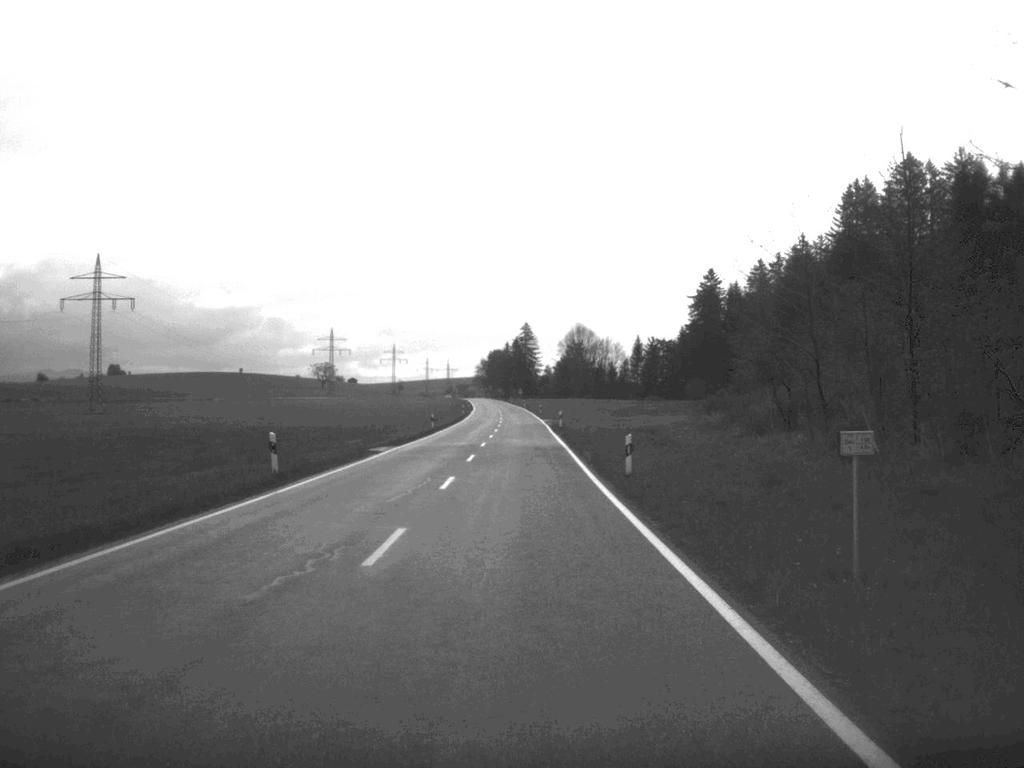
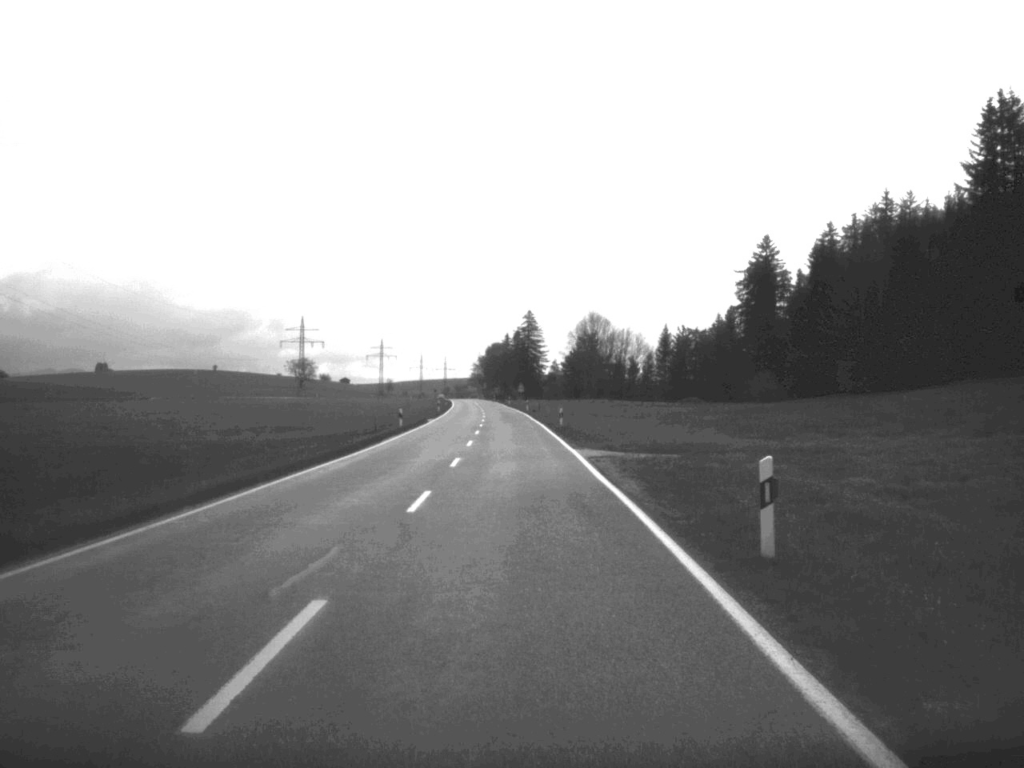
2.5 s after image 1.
(-0.2, +65.2) m; 0°
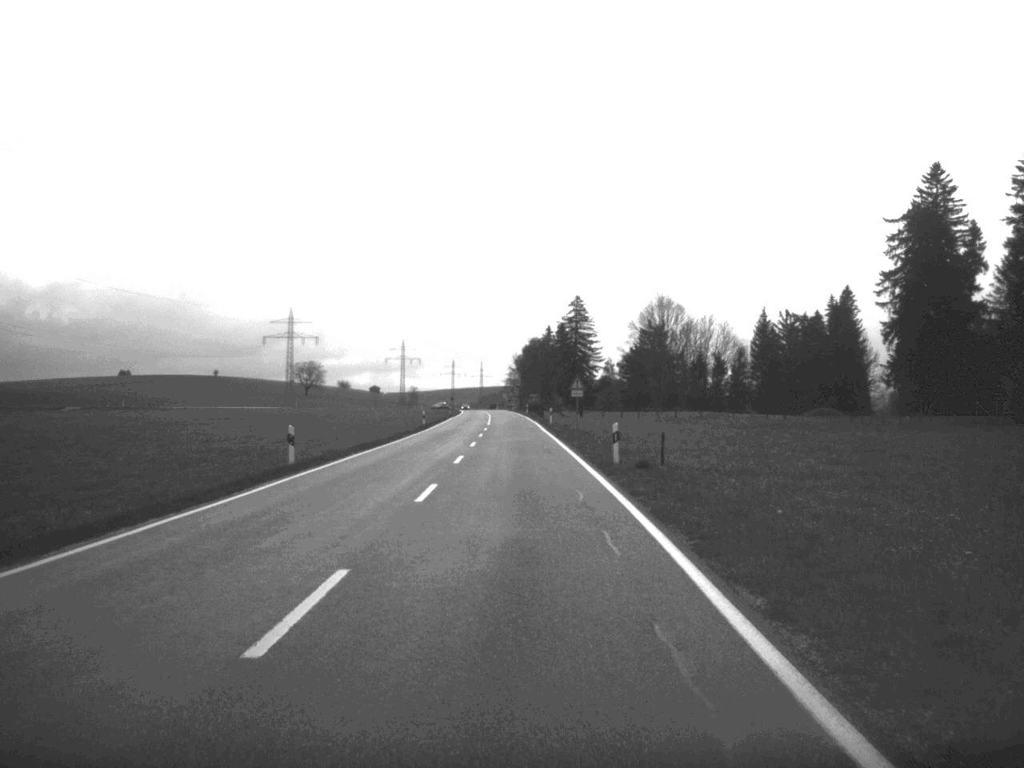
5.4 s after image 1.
(-1.1, +80.1) m; -2°
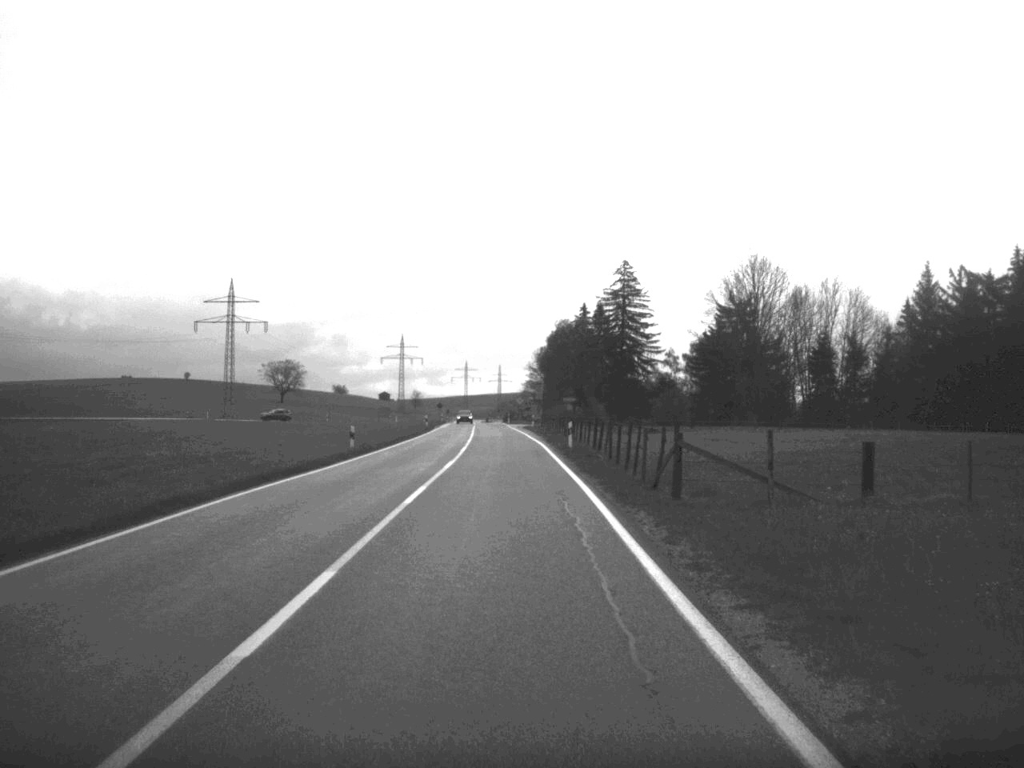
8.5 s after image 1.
(-0.7, +82.9) m; -1°
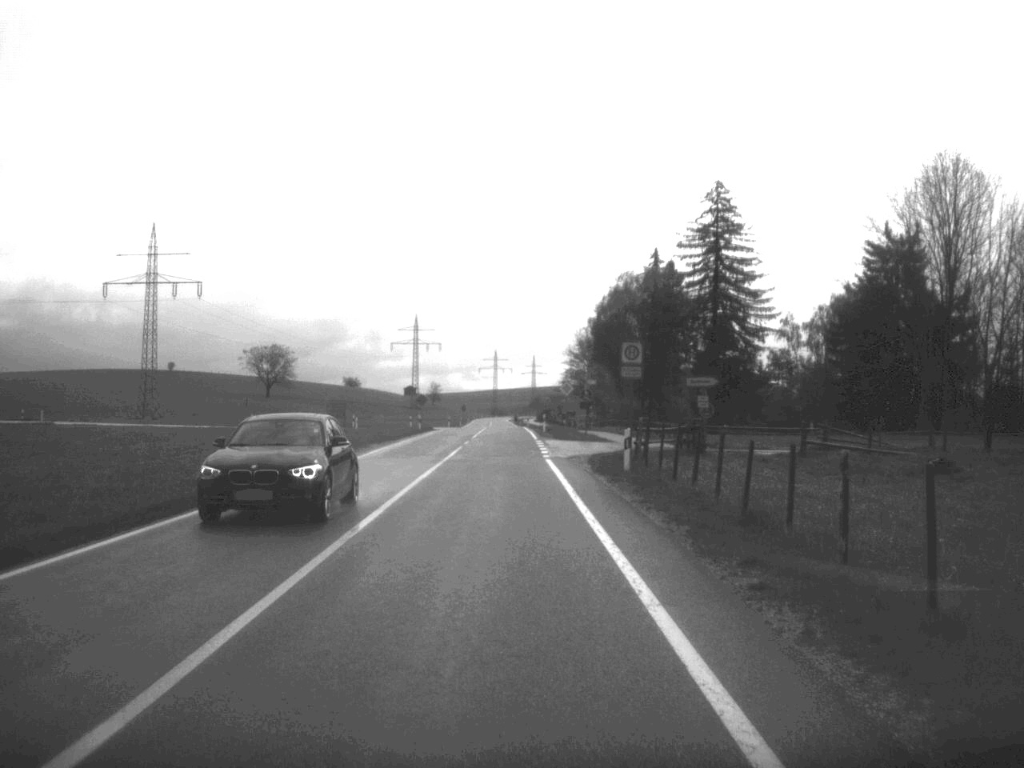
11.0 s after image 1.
(-1.0, +67.0) m; -2°
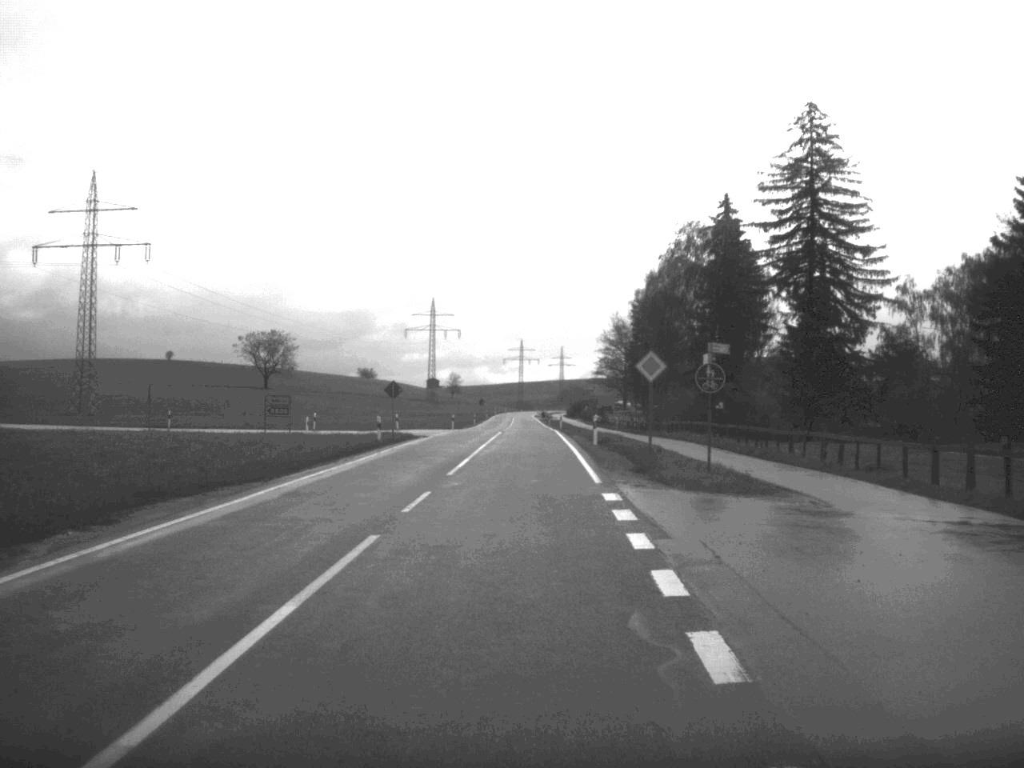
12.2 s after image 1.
(-0.4, +33.0) m; -1°
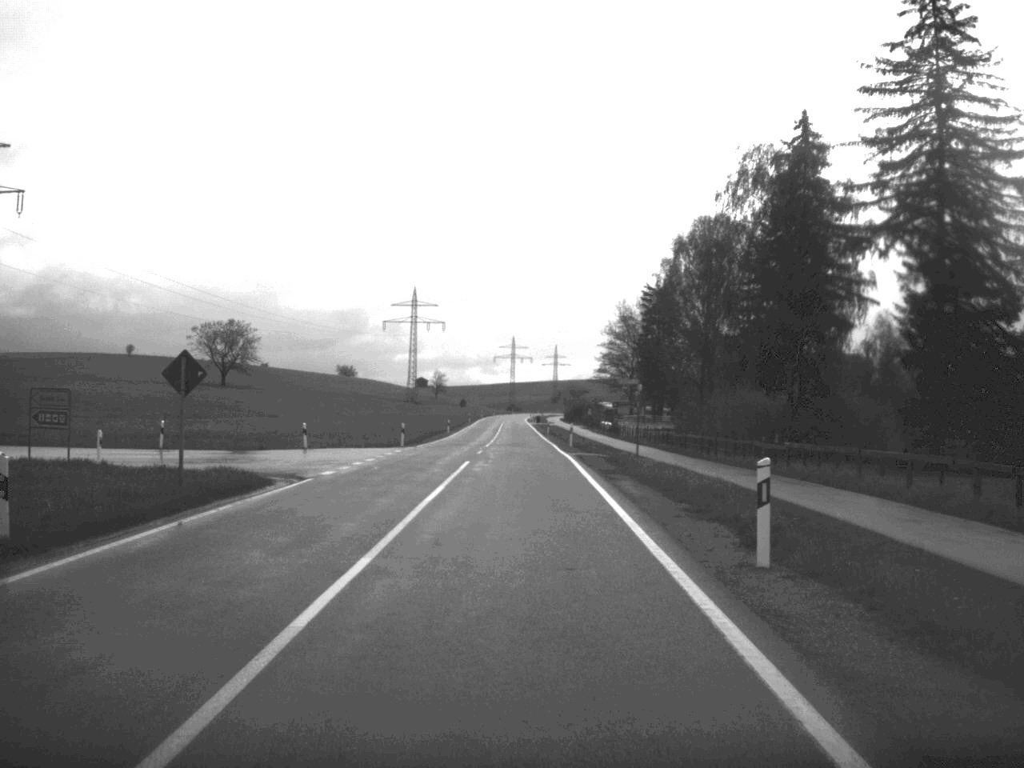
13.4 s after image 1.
(+0.1, +32.4) m; 0°
